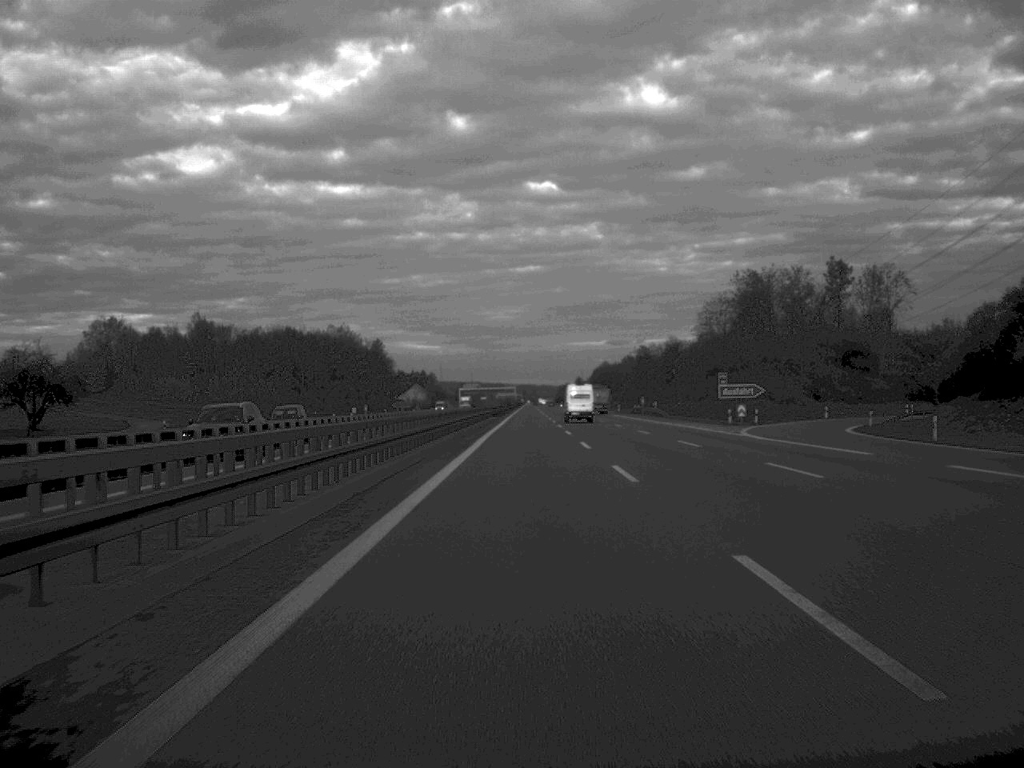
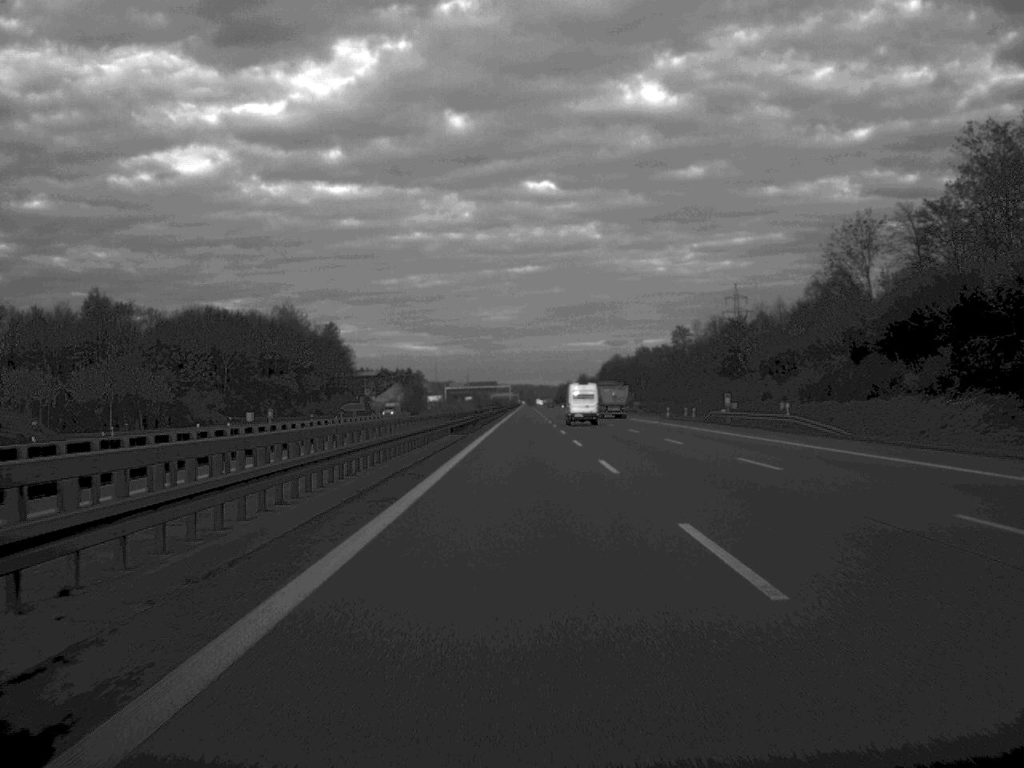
(+0.1, +68.0) m; 0°
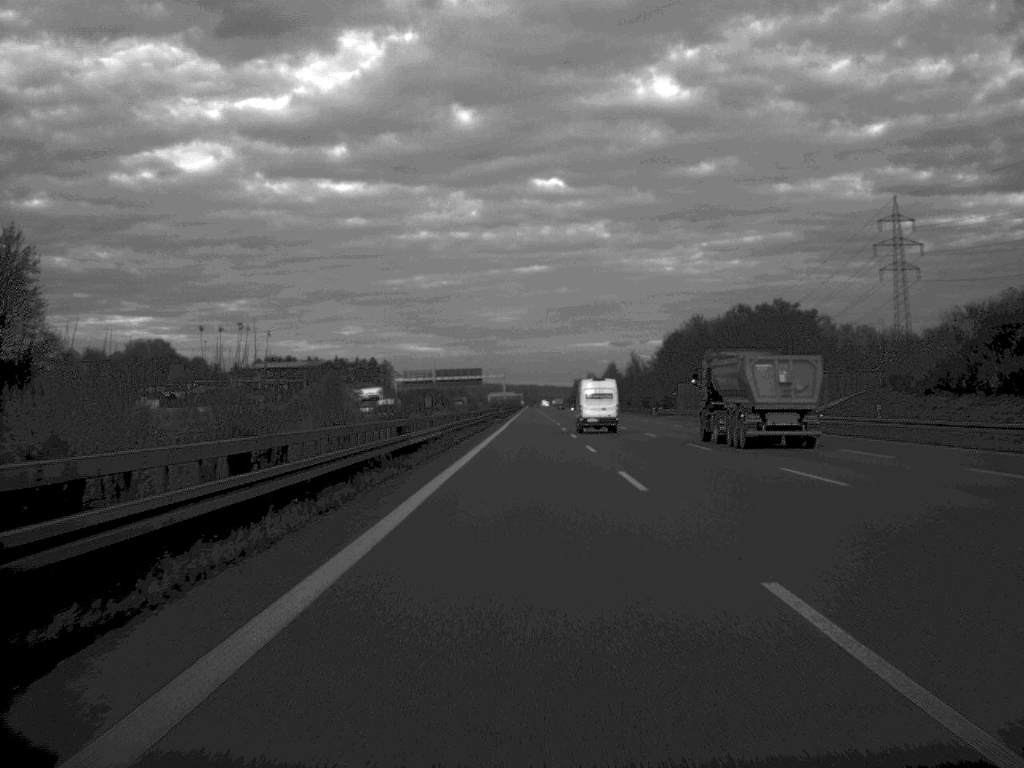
(-0.2, +166.2) m; 0°
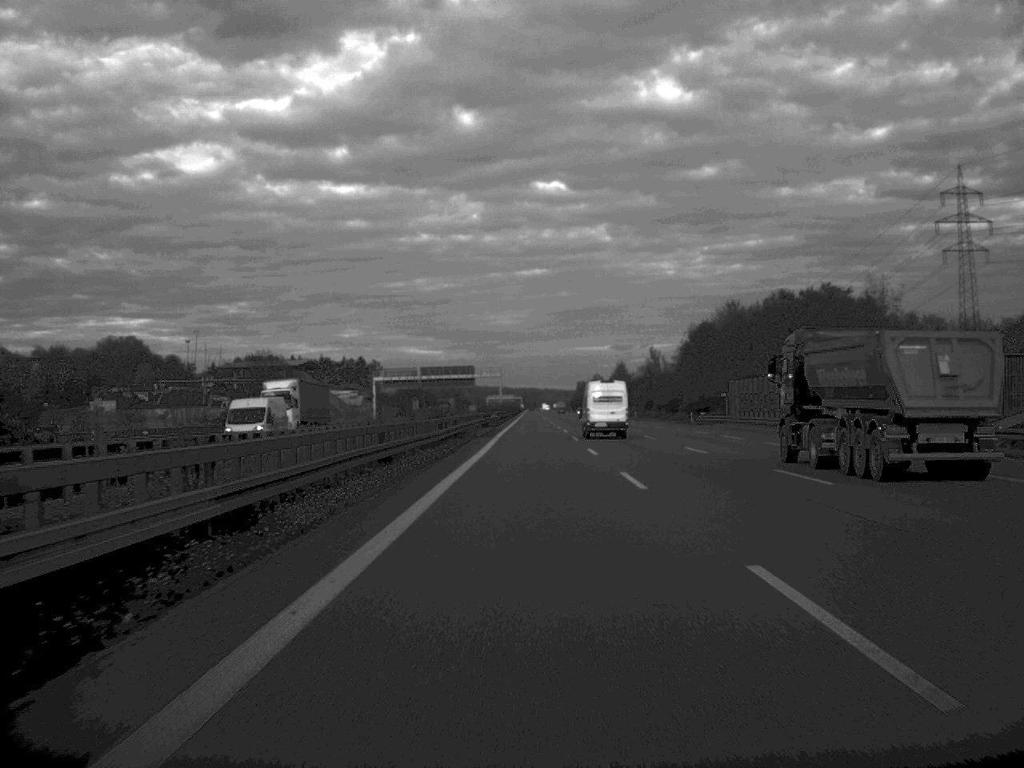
(0.0, +35.2) m; 0°
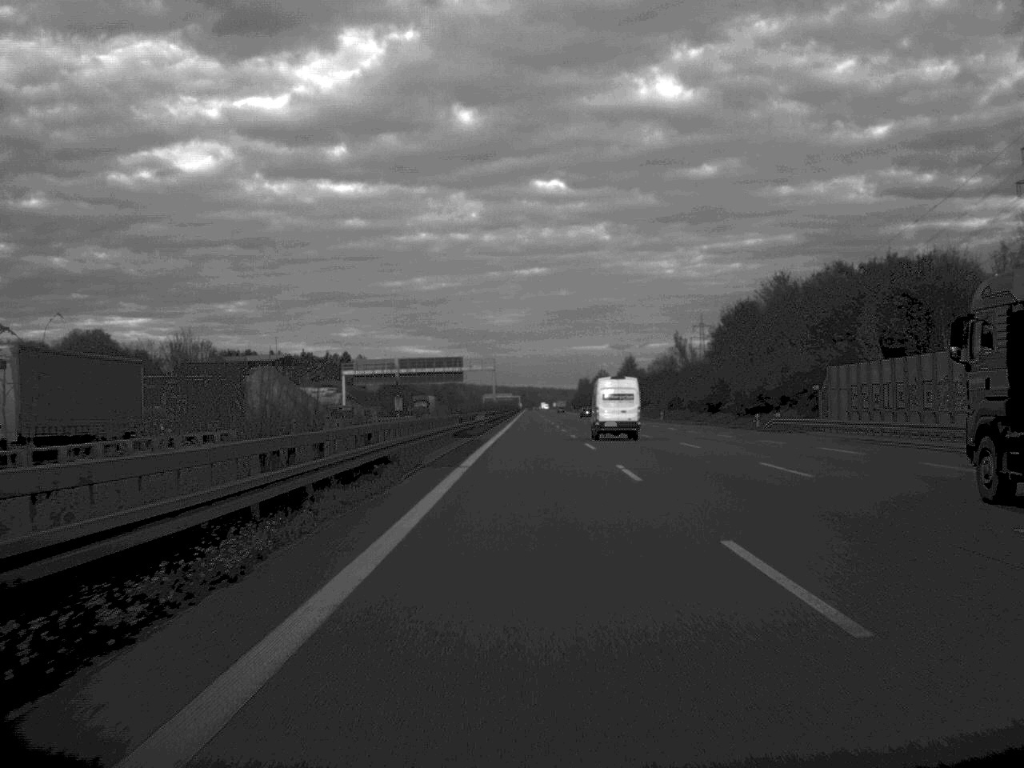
(0.0, +32.6) m; 0°
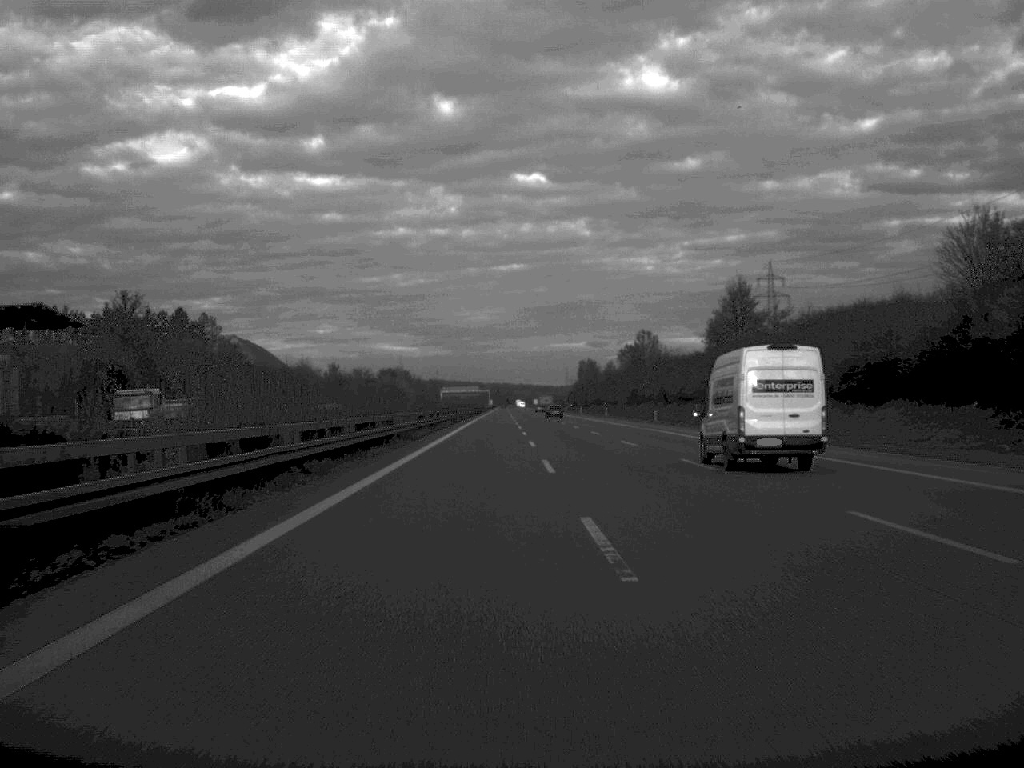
(+1.5, +176.4) m; +1°
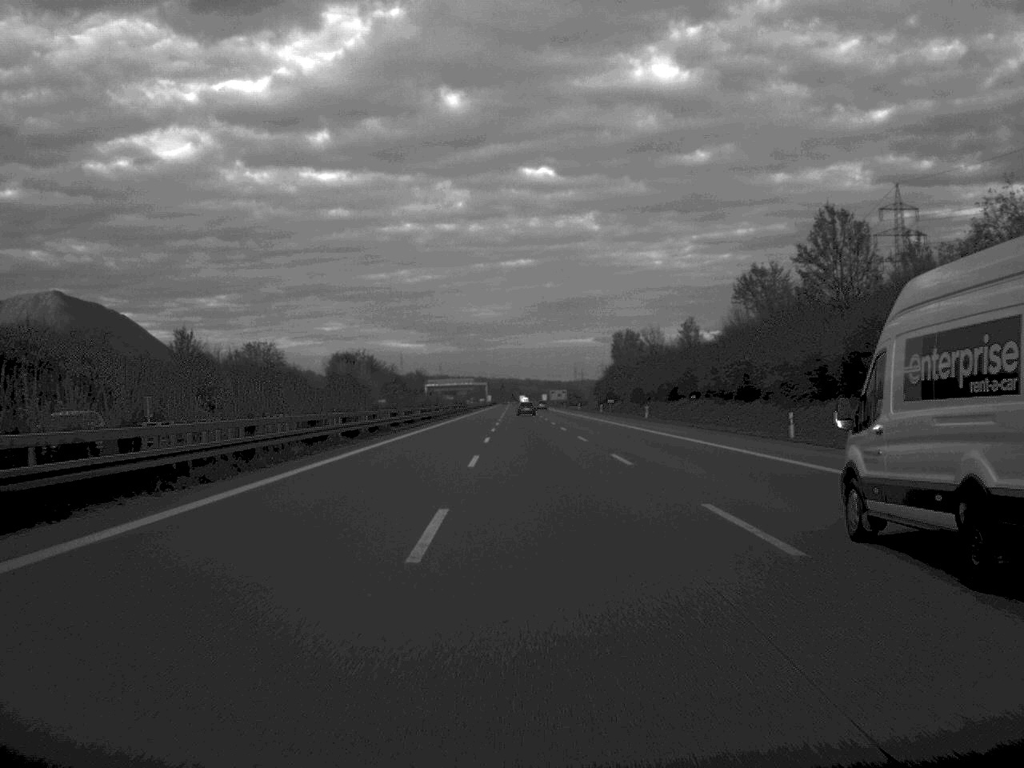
(0.0, +106.3) m; 0°
